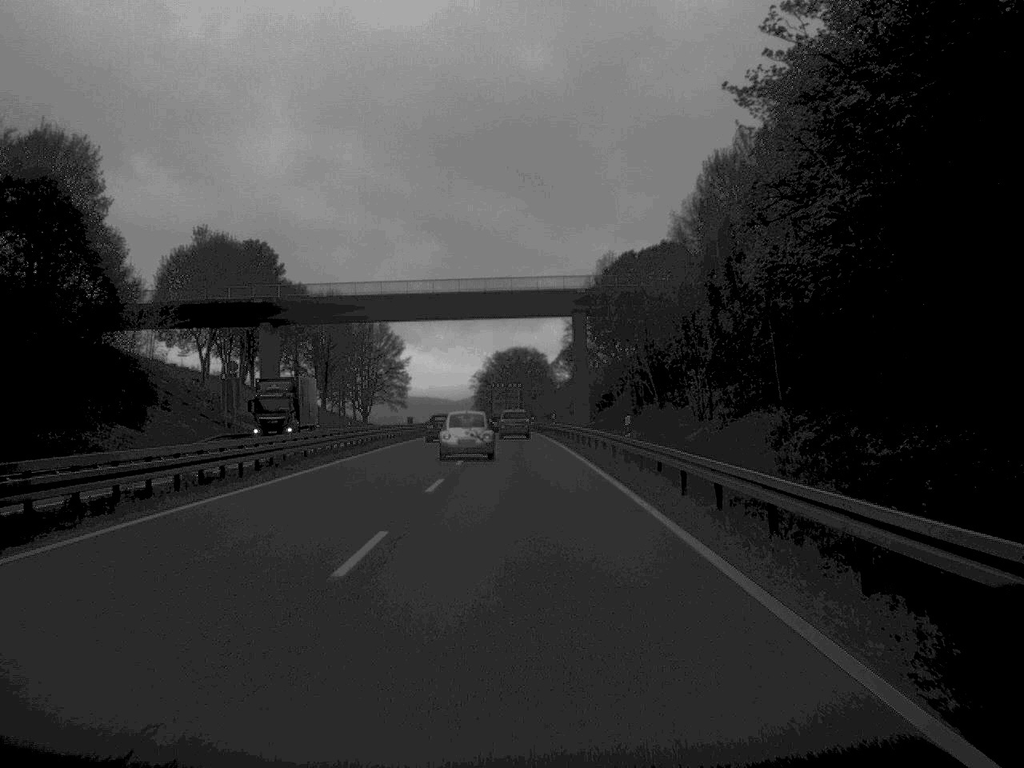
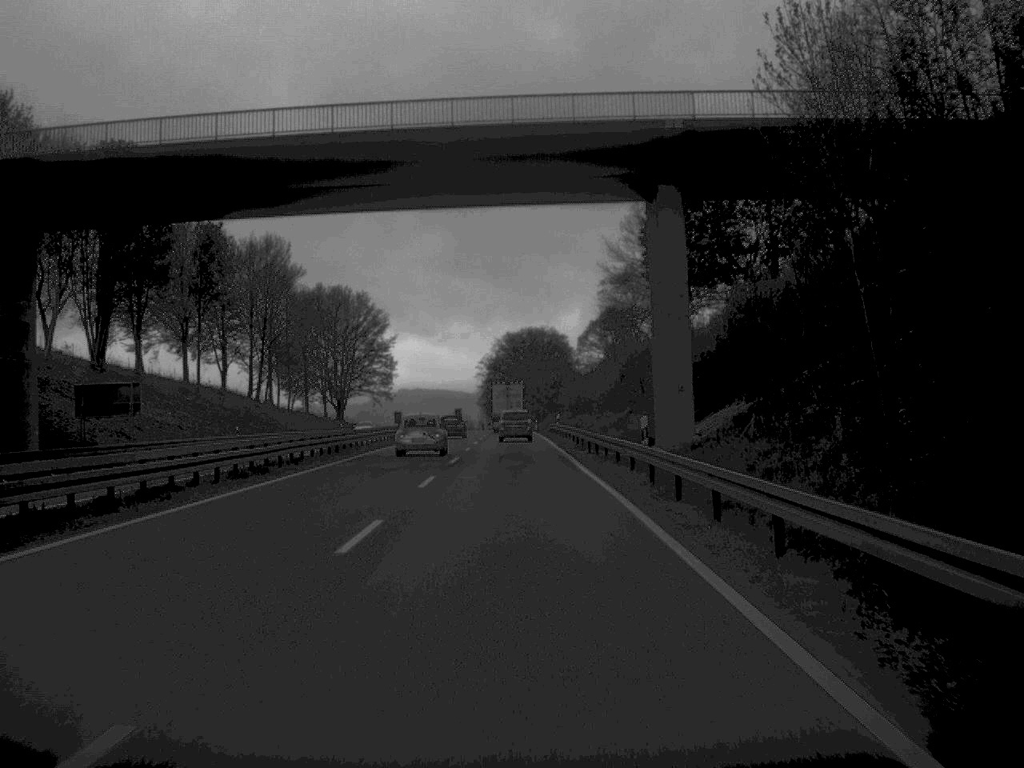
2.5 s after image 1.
(-0.3, +57.0) m; -1°
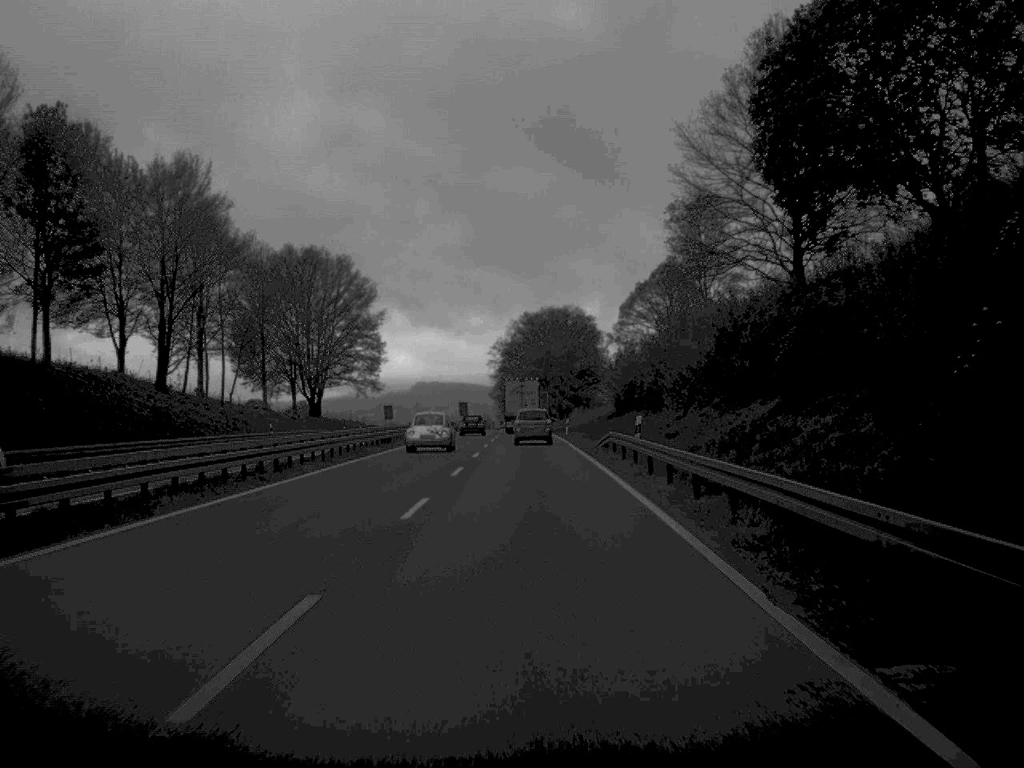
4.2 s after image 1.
(-0.5, +43.1) m; -1°
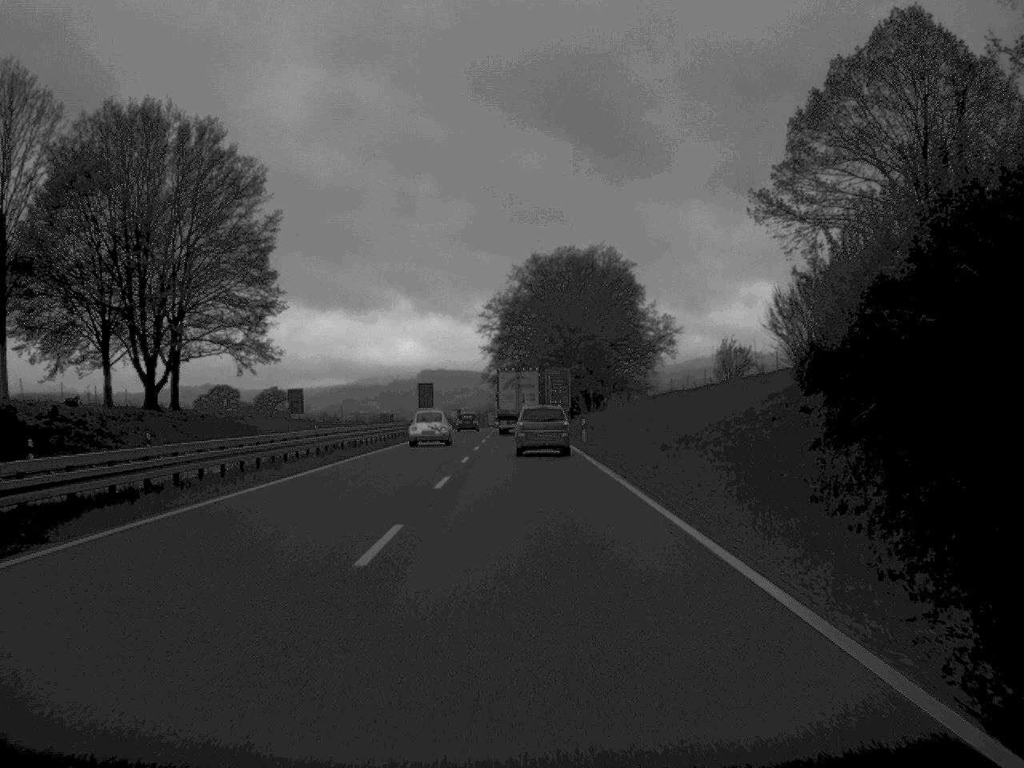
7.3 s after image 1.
(-0.4, +76.4) m; -1°
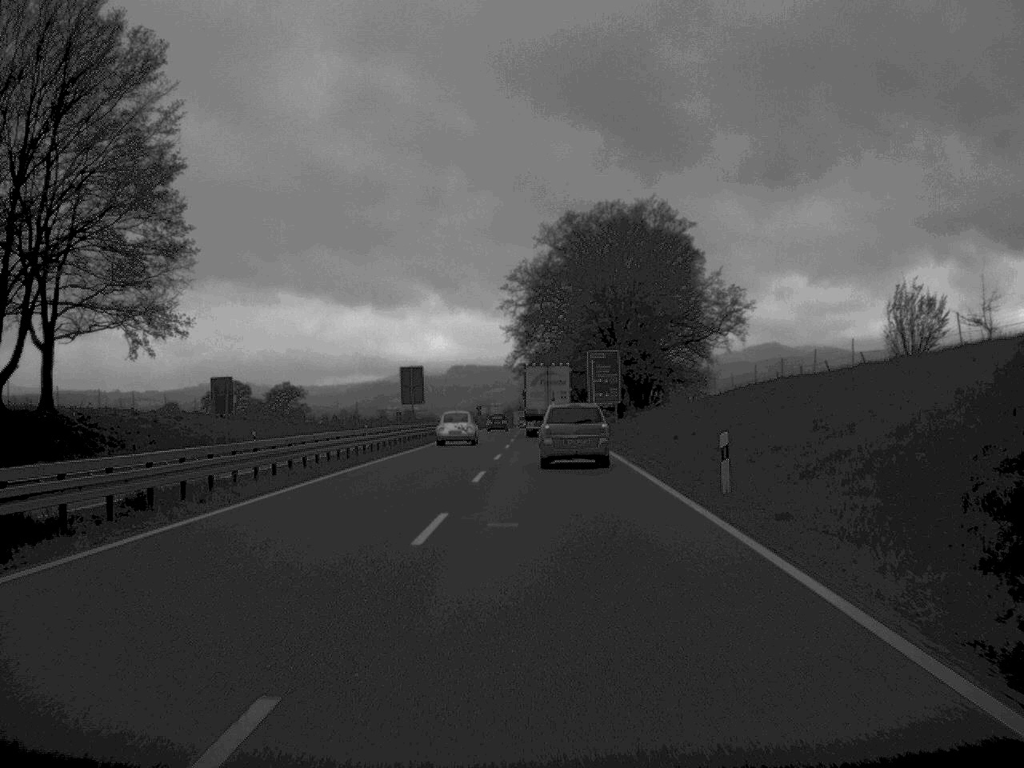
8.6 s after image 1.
(-0.3, +33.5) m; -1°
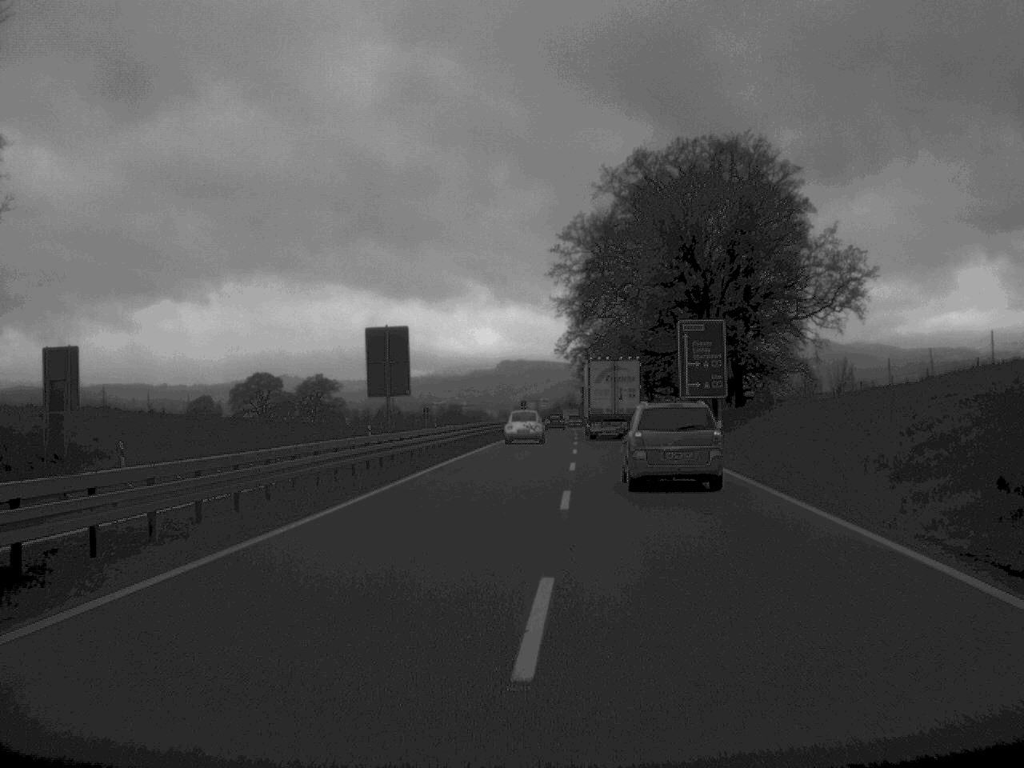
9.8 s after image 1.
(-0.6, +30.7) m; -2°
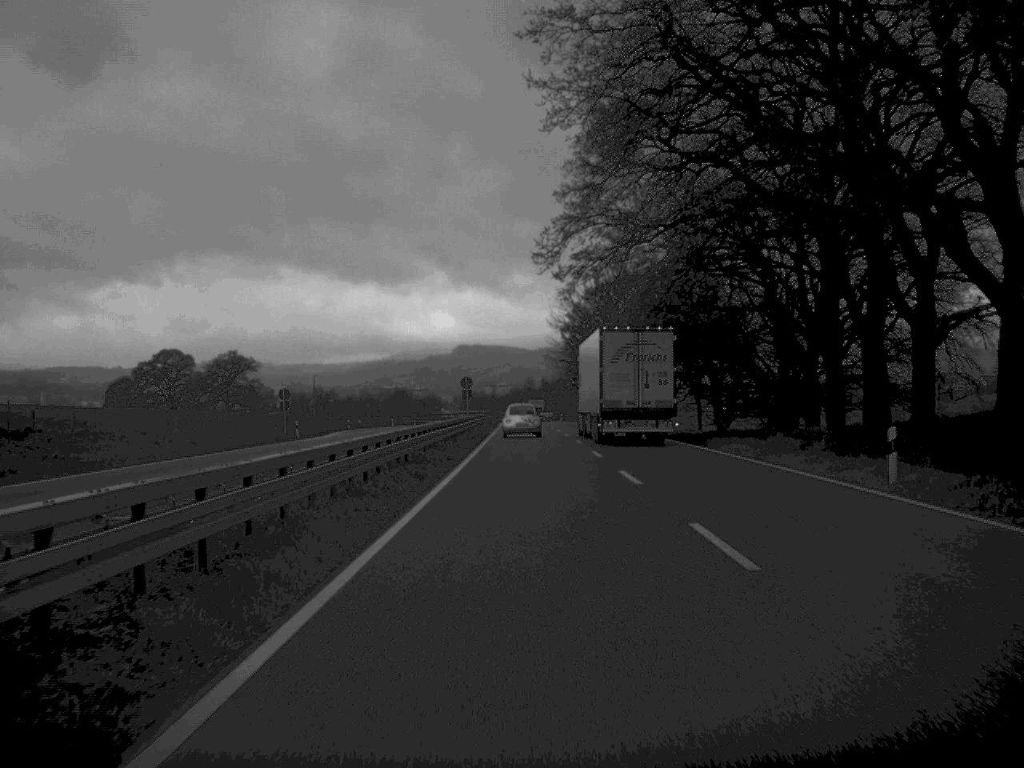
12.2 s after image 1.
(+0.6, +66.8) m; +2°
